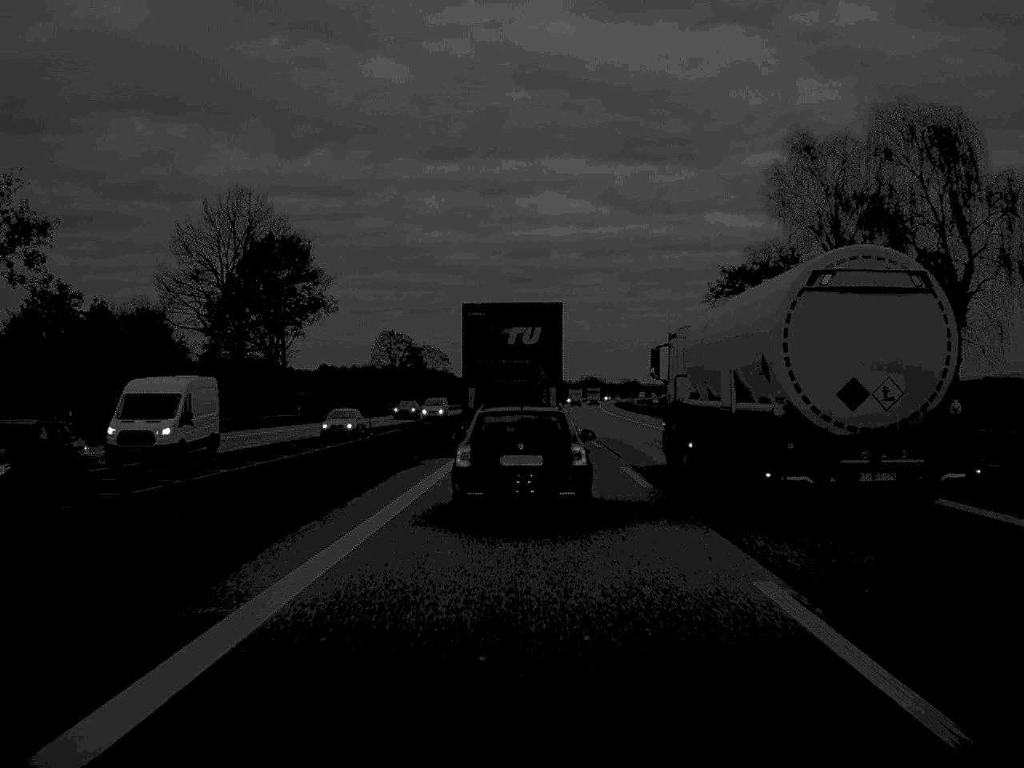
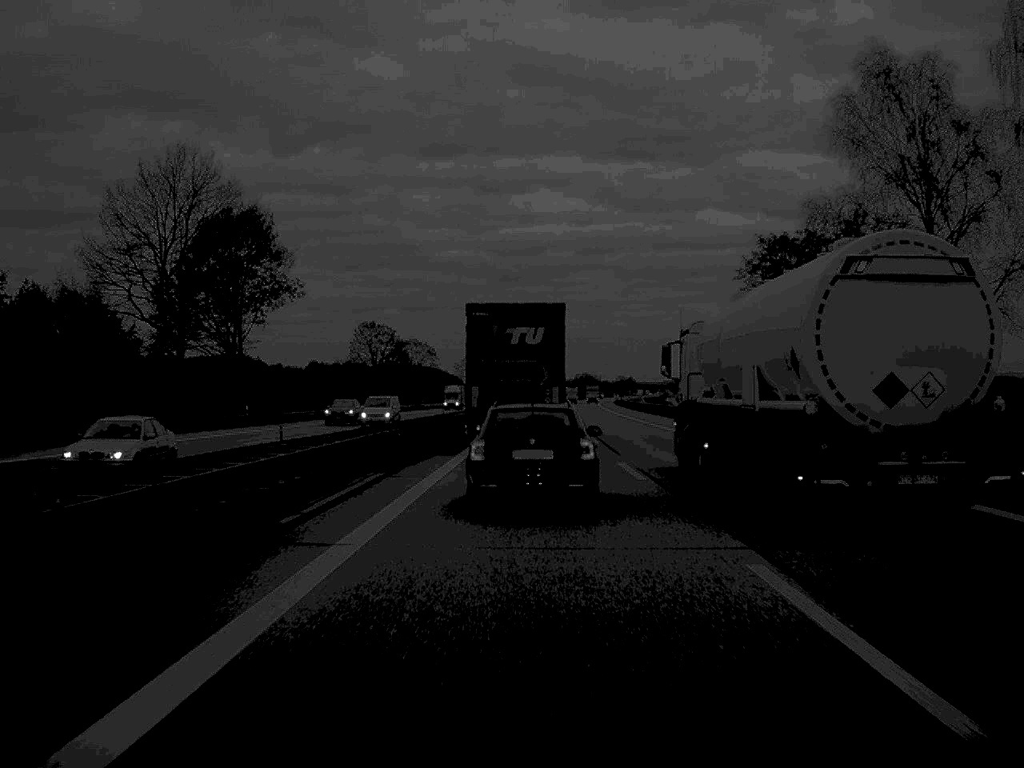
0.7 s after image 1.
(0.0, +16.6) m; 0°
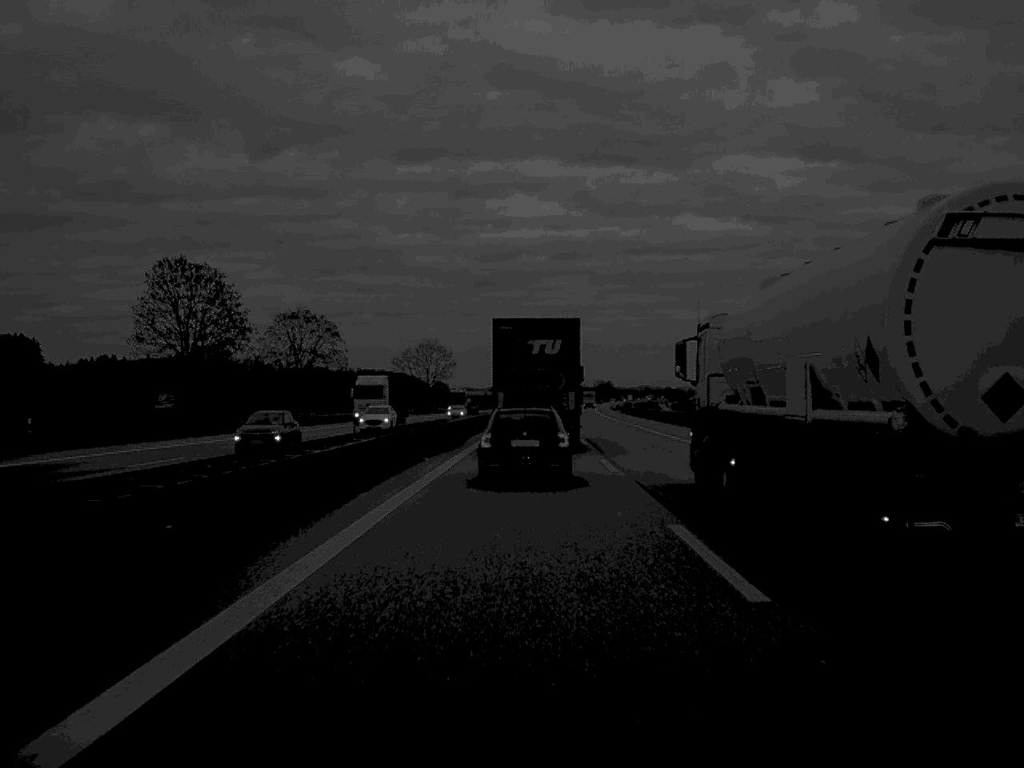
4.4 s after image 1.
(+1.2, +85.0) m; +1°
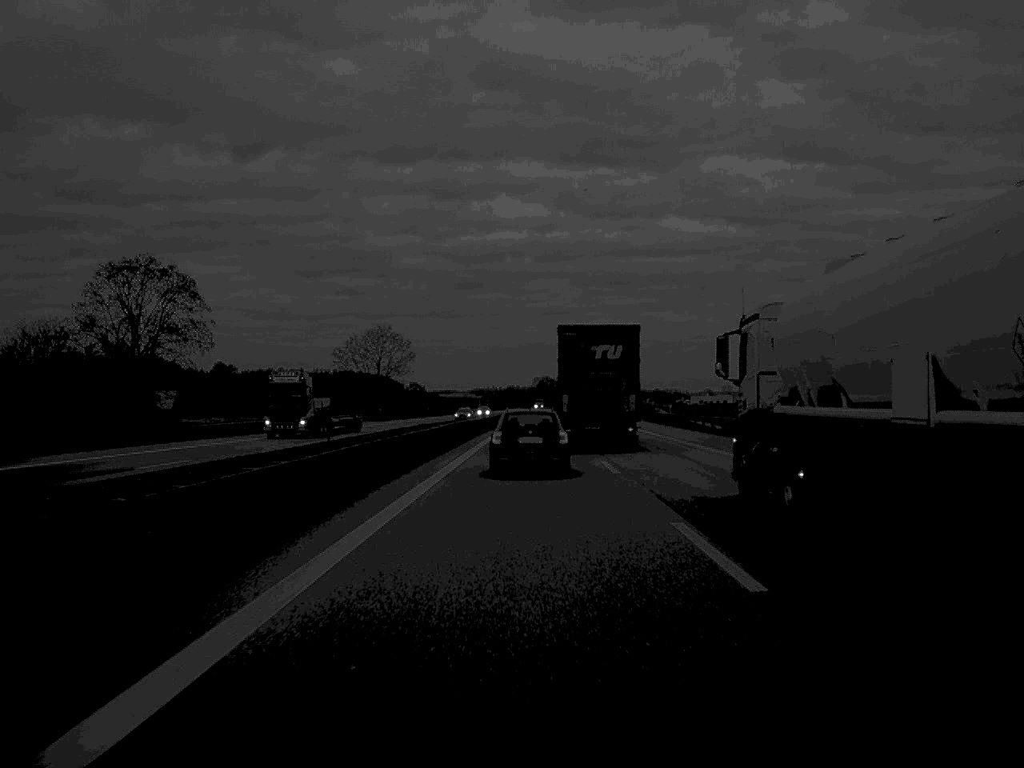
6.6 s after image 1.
(+0.3, +53.0) m; +1°
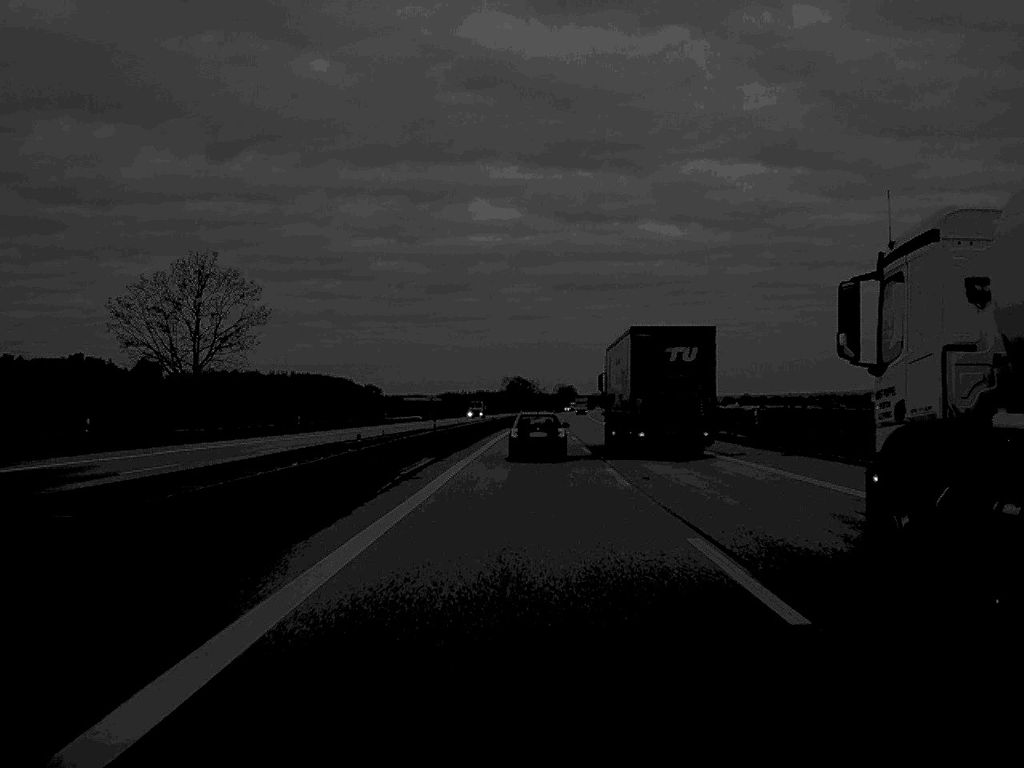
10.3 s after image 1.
(+0.9, +91.3) m; +1°
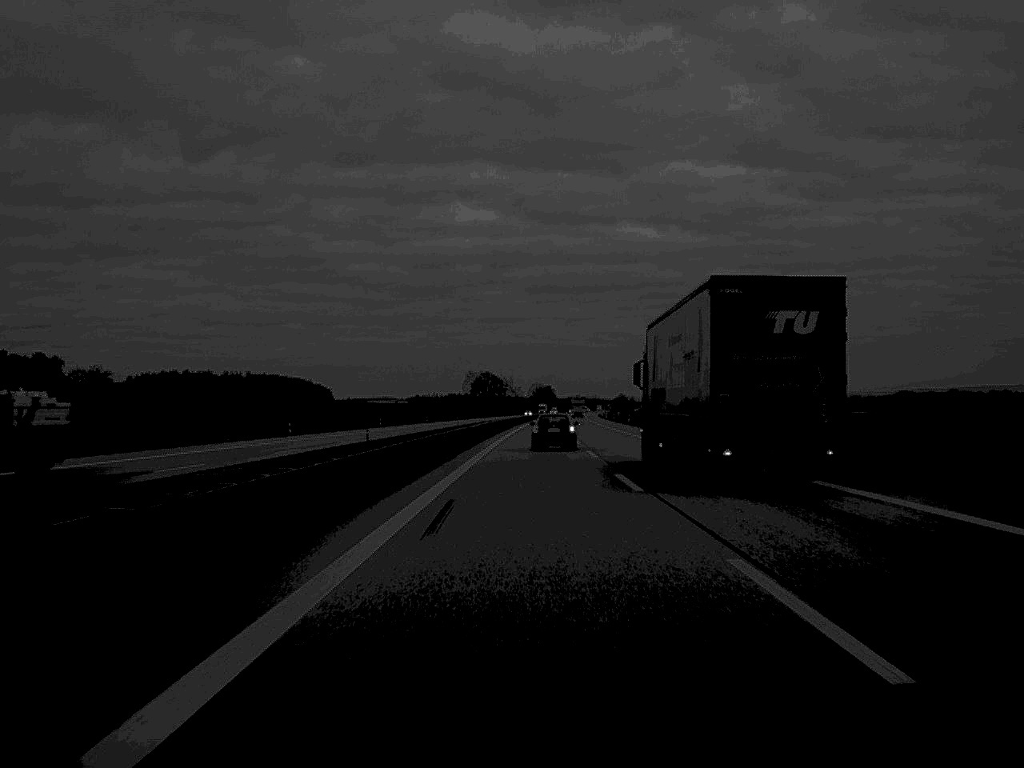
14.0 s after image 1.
(+0.9, +104.8) m; +1°
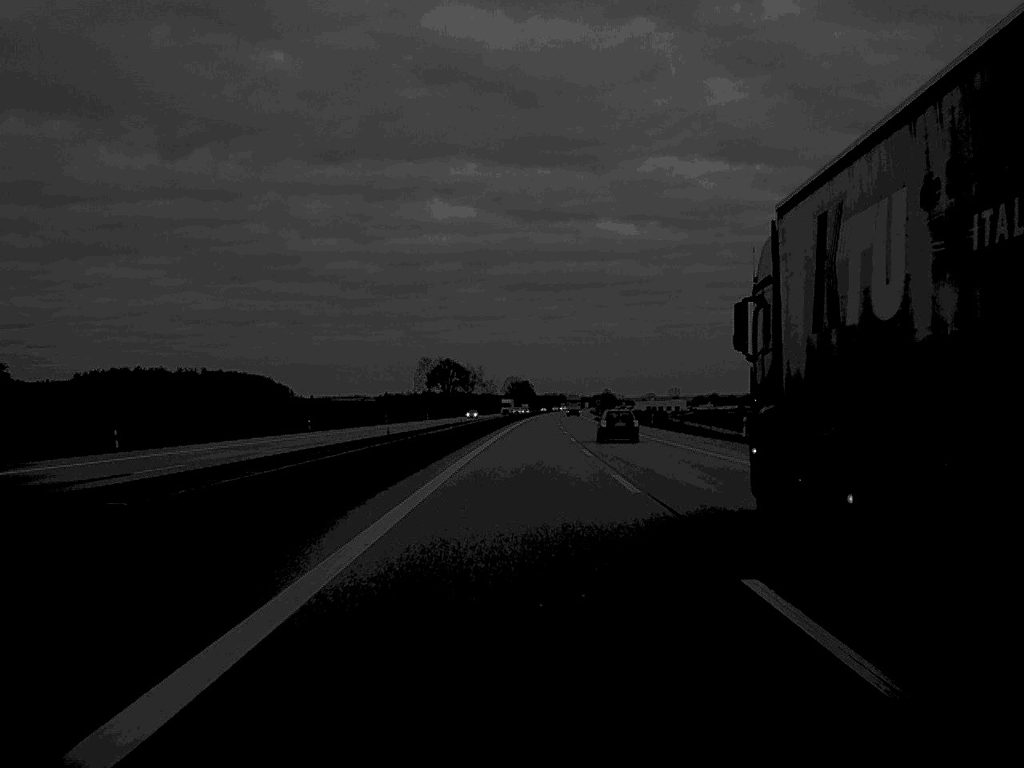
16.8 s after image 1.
(+0.9, +91.6) m; +1°
